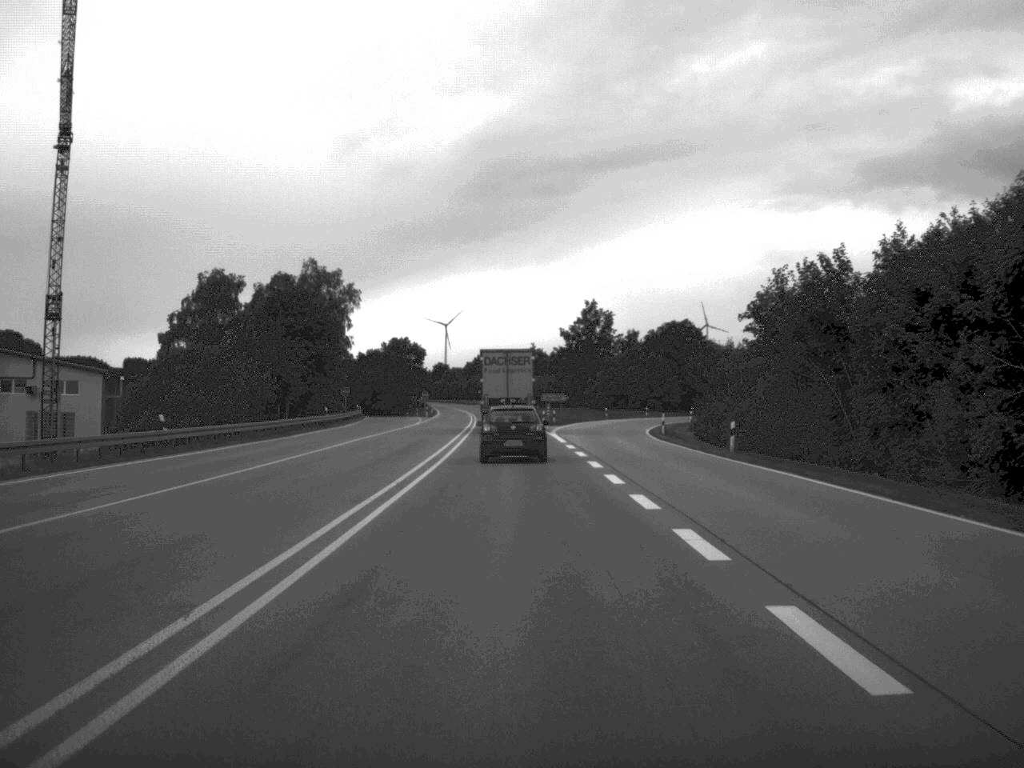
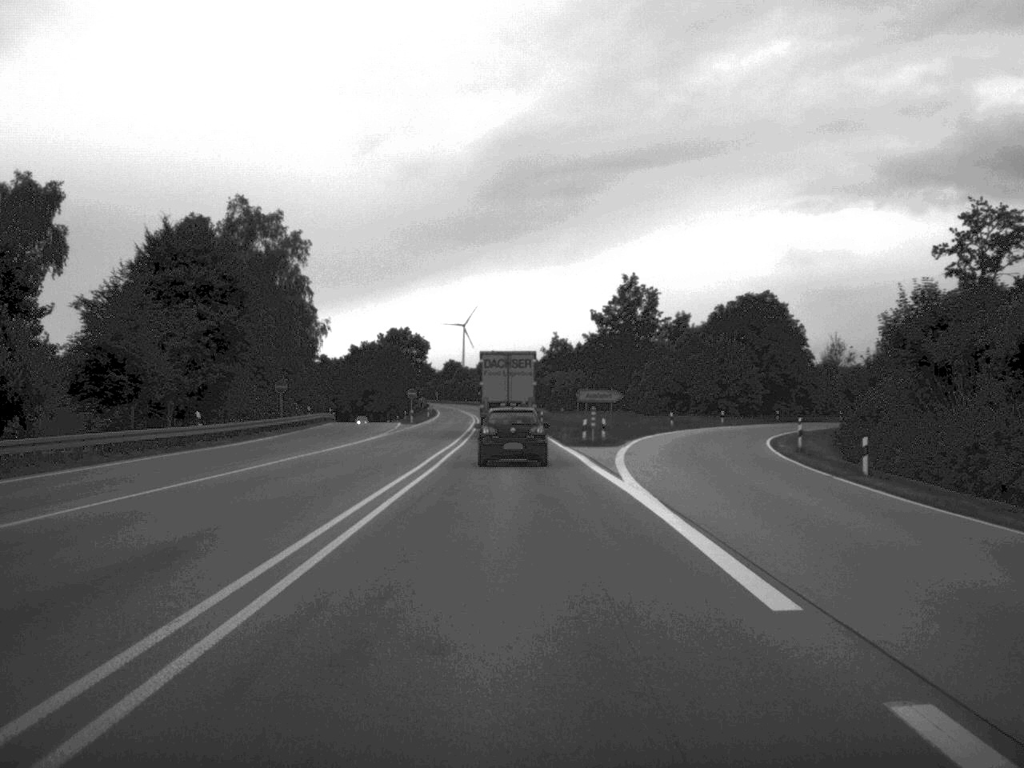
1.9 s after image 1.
(-0.3, +38.6) m; -1°
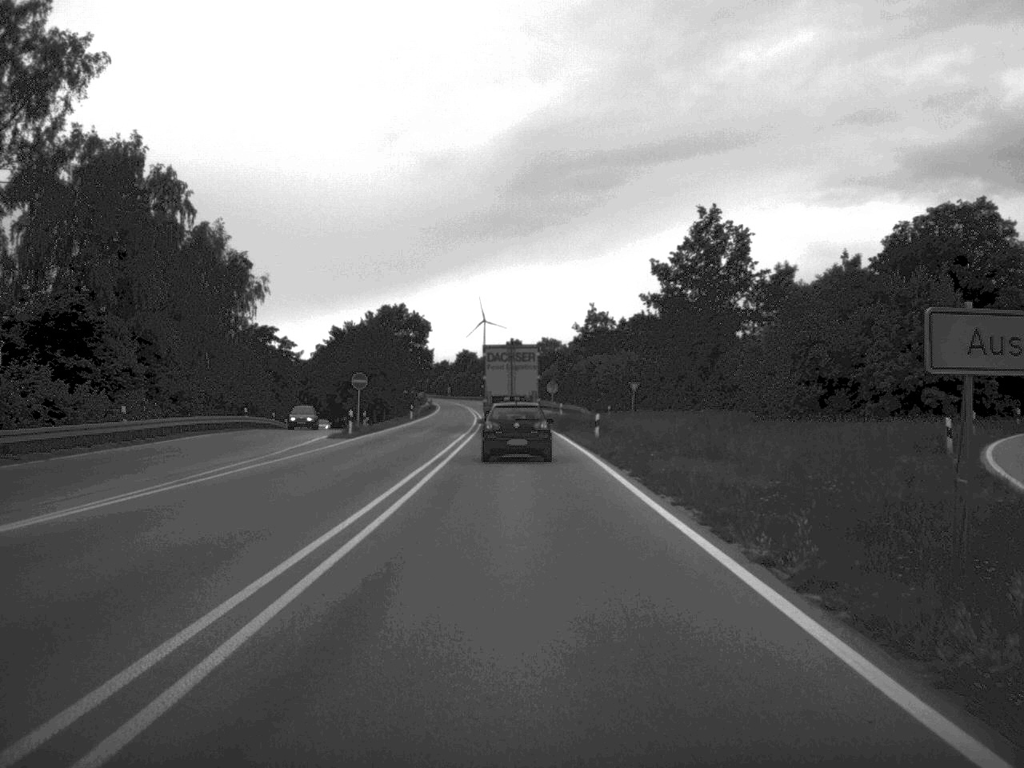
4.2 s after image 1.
(-0.6, +46.8) m; -1°
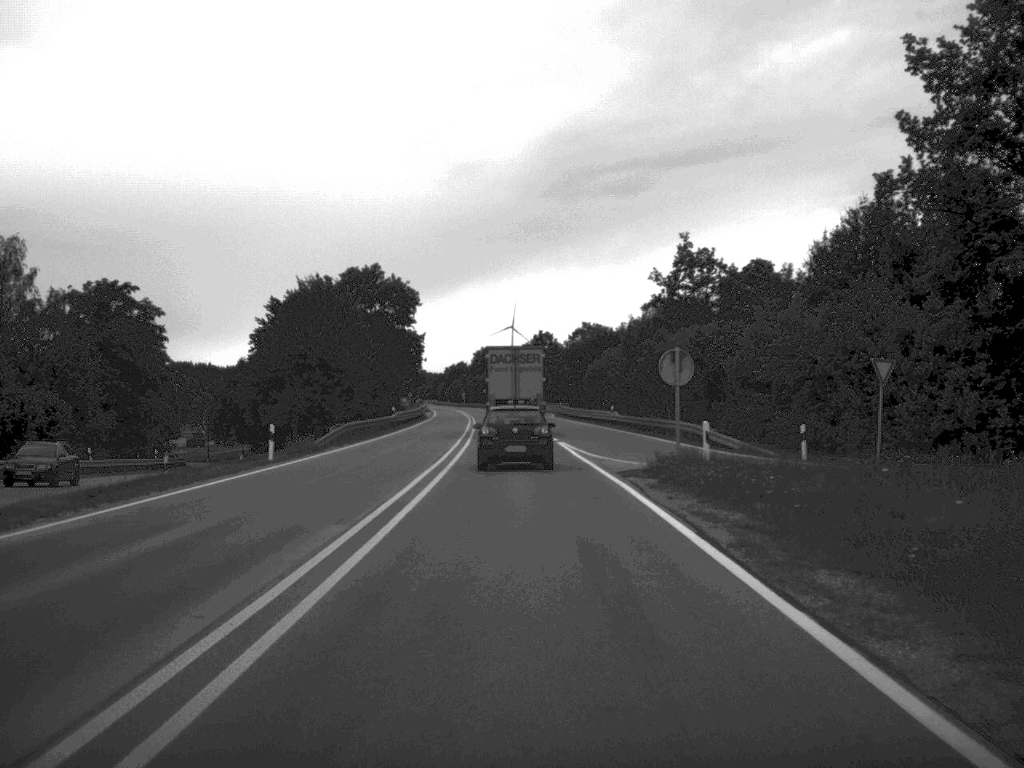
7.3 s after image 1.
(-0.8, +62.0) m; -1°
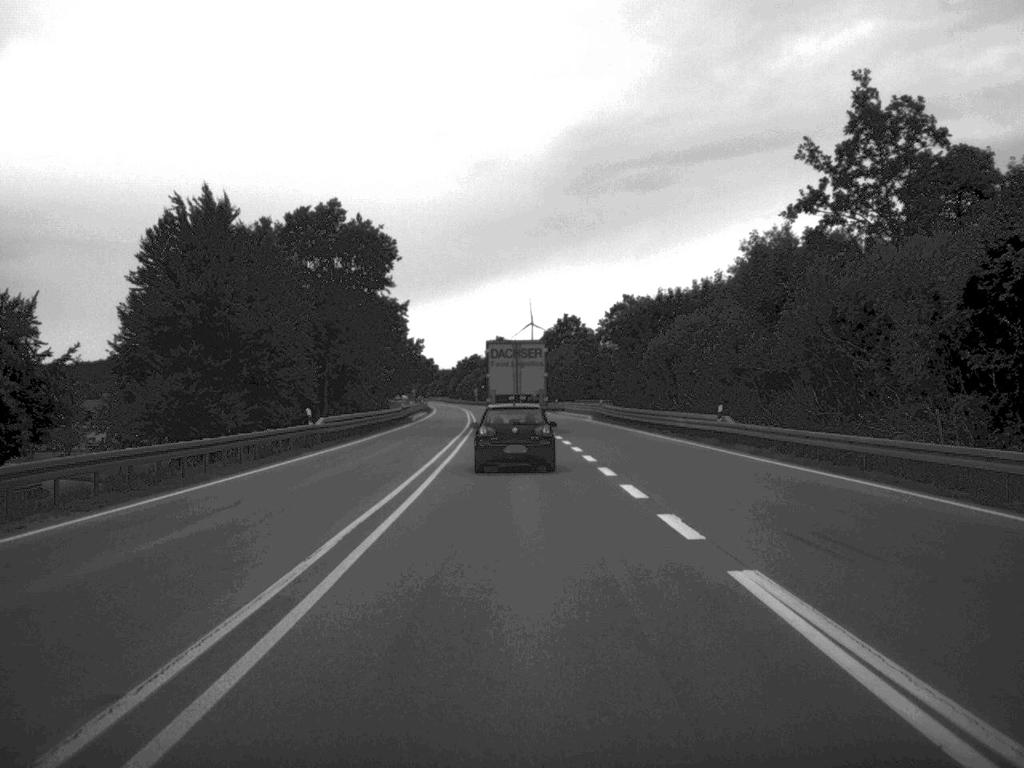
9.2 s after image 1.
(-0.4, +38.2) m; -1°
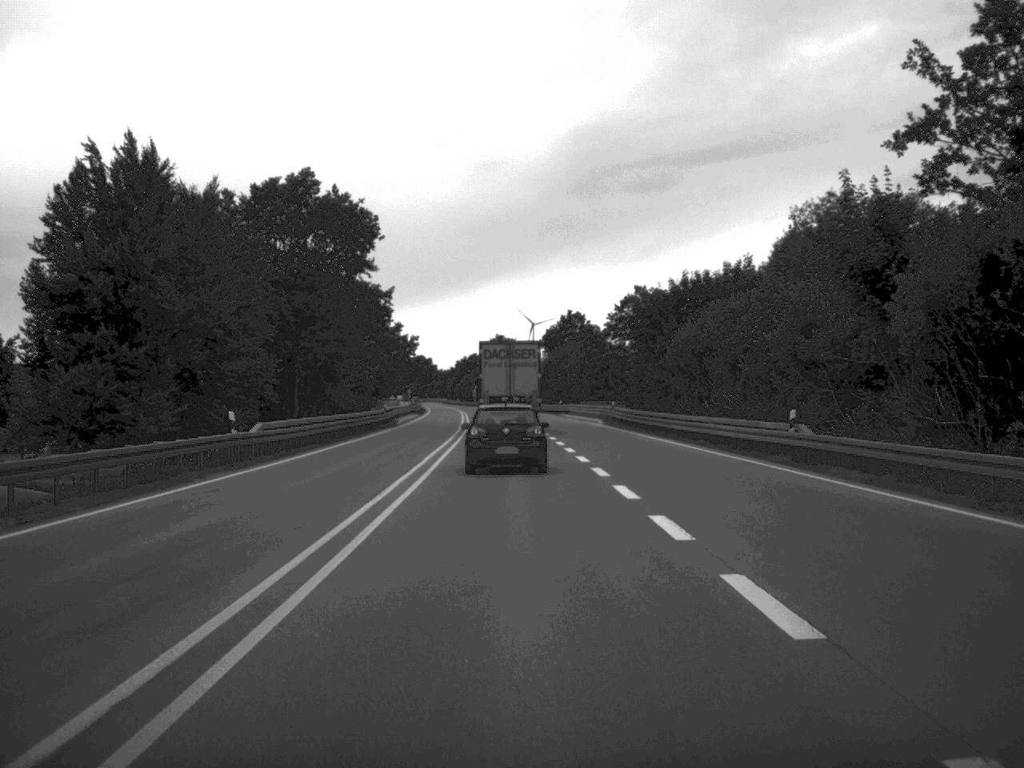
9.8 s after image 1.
(0.0, +11.6) m; 0°
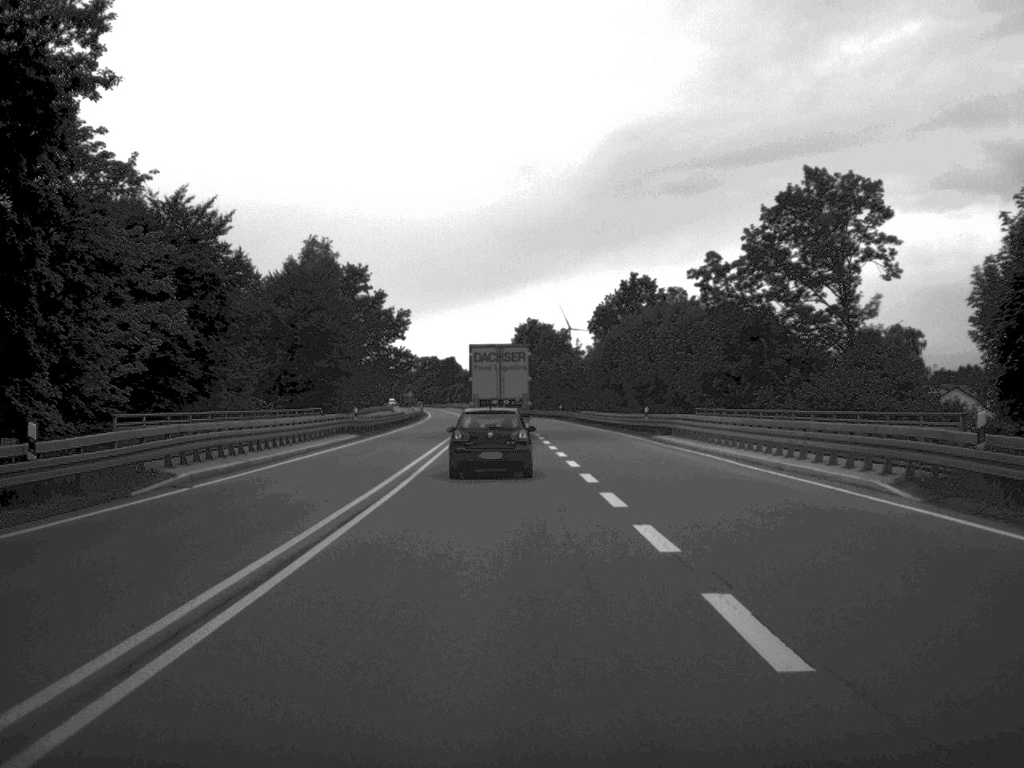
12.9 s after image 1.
(-0.8, +59.9) m; -2°
